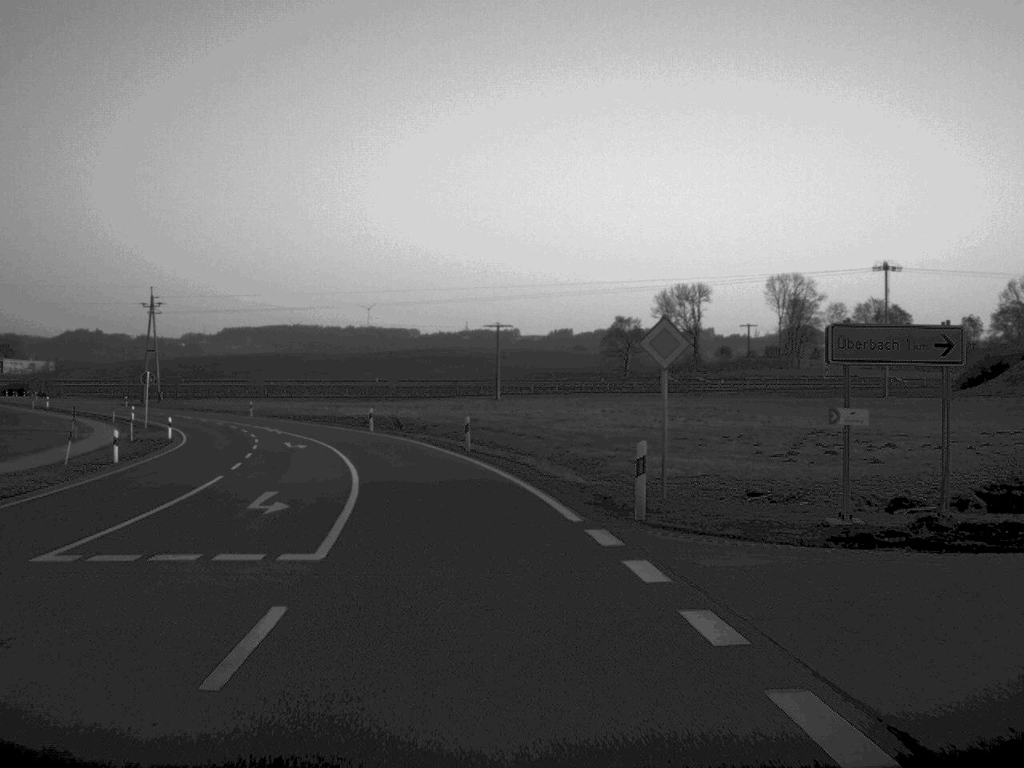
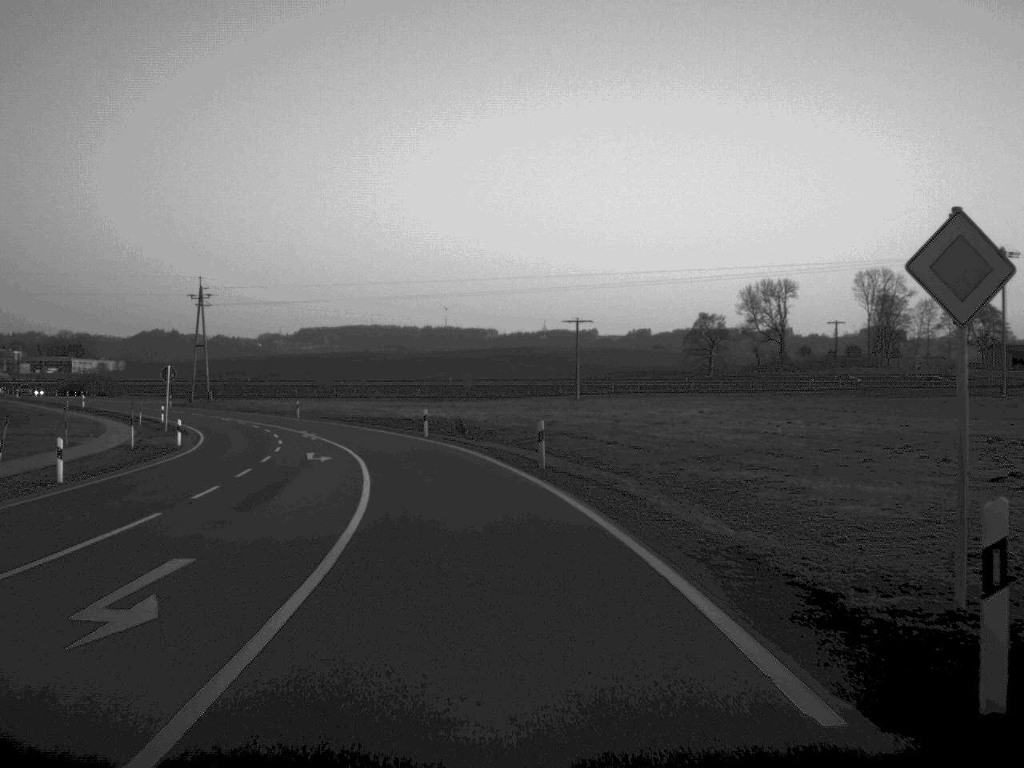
(-0.3, +10.7) m; -3°
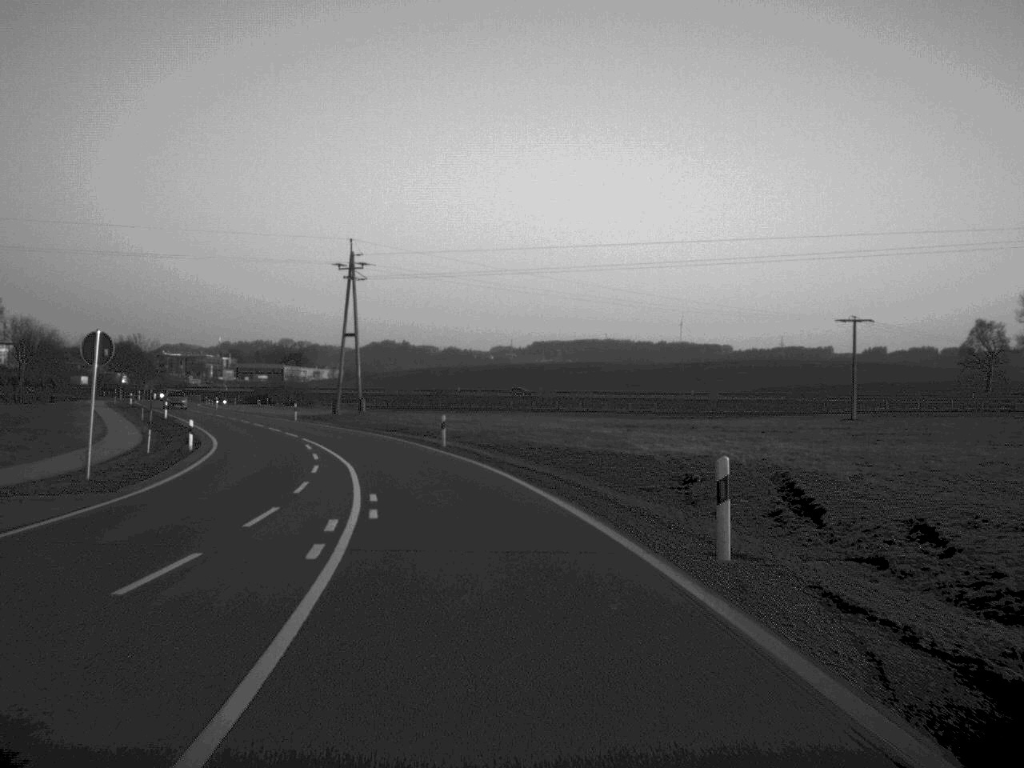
(-3.2, +35.7) m; -10°
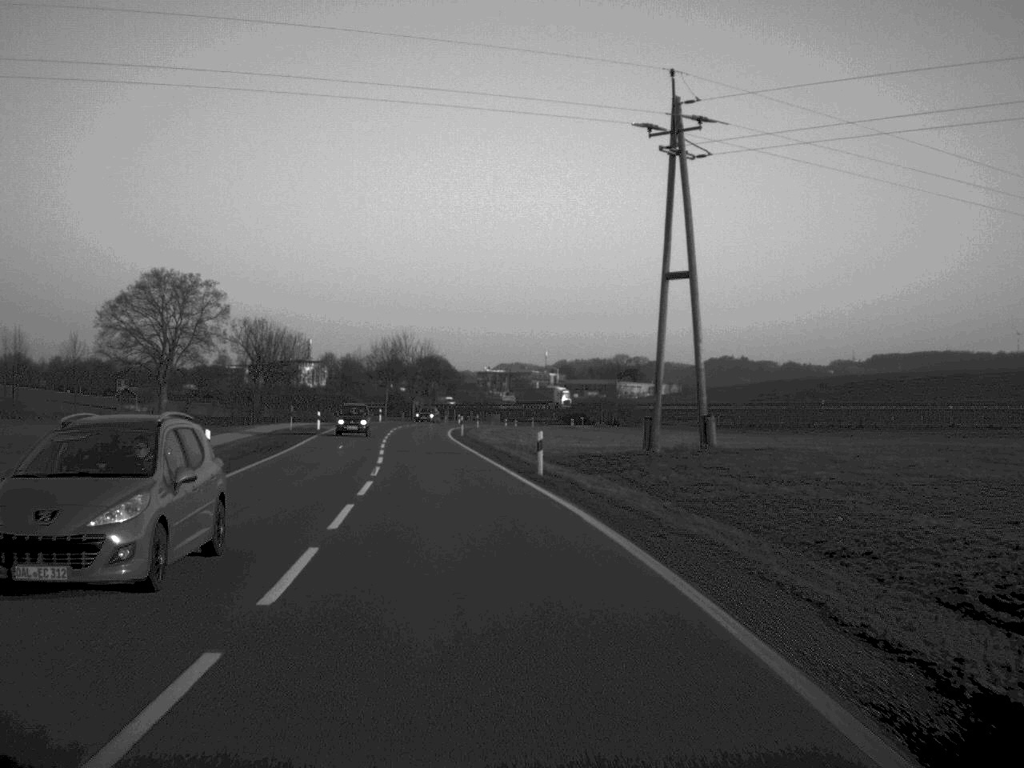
(-6.0, +46.7) m; -15°
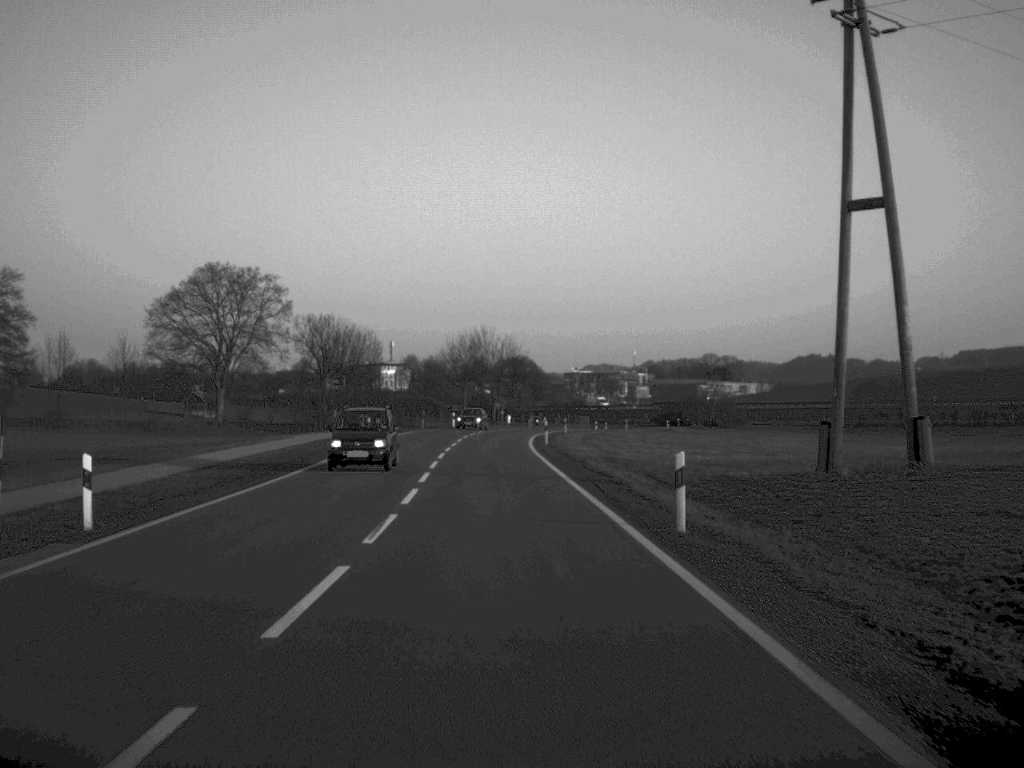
(-0.5, +13.5) m; -4°
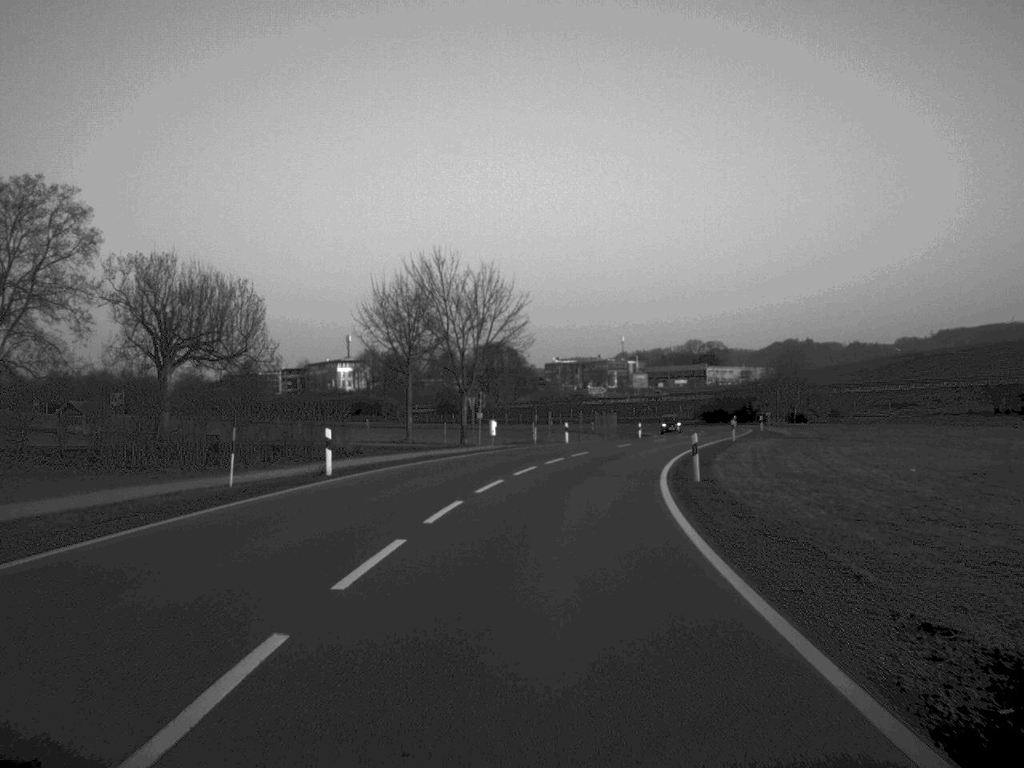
(-1.2, +63.6) m; +2°
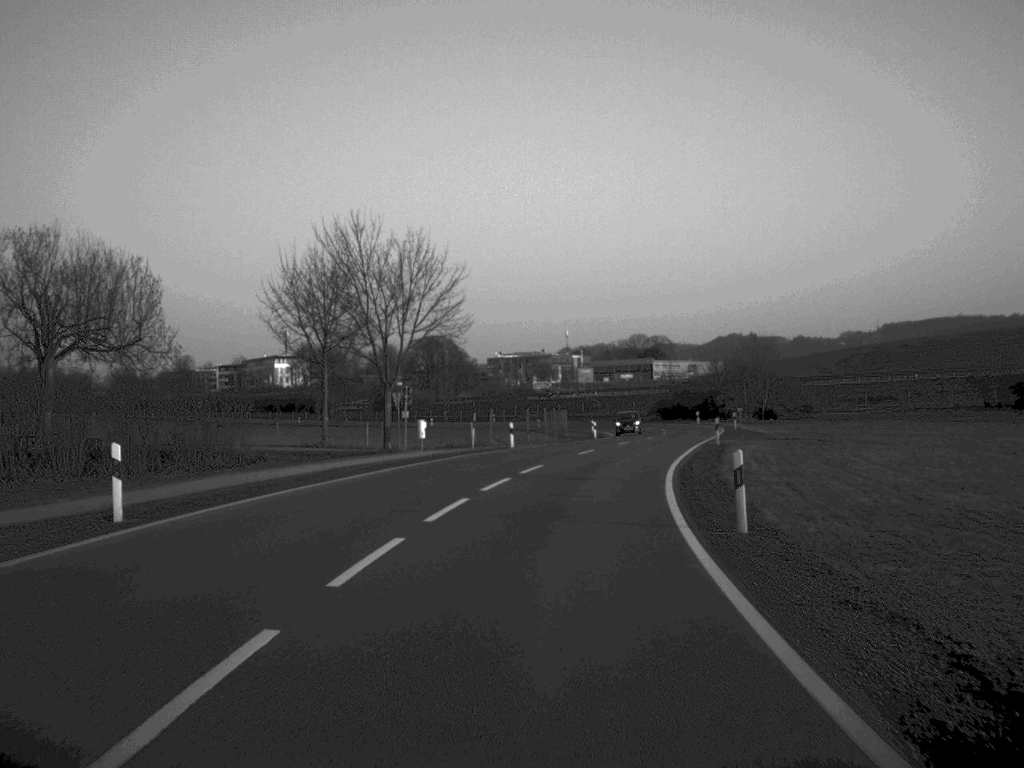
(+0.2, +11.7) m; +3°
